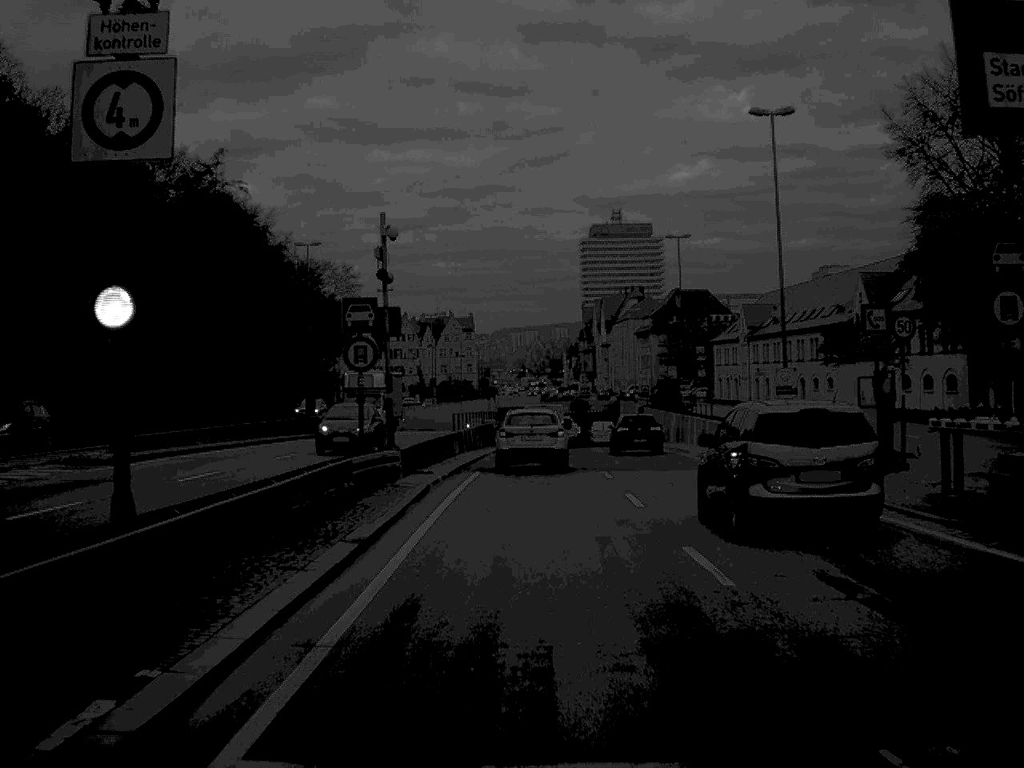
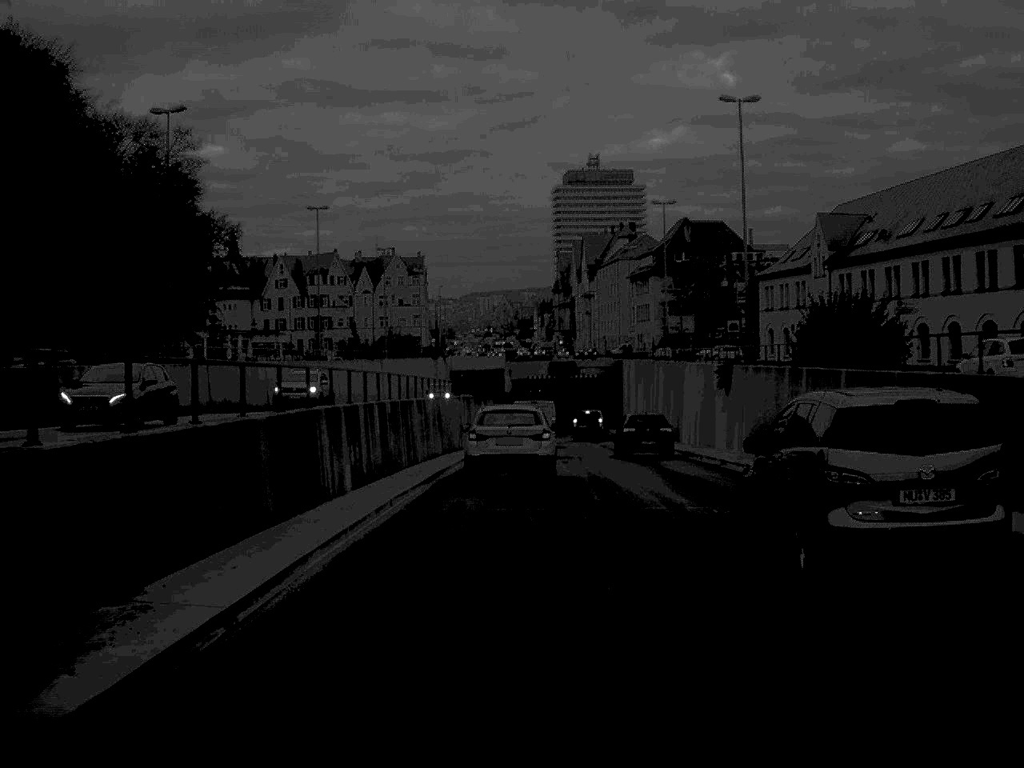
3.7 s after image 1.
(+0.8, +52.5) m; +1°
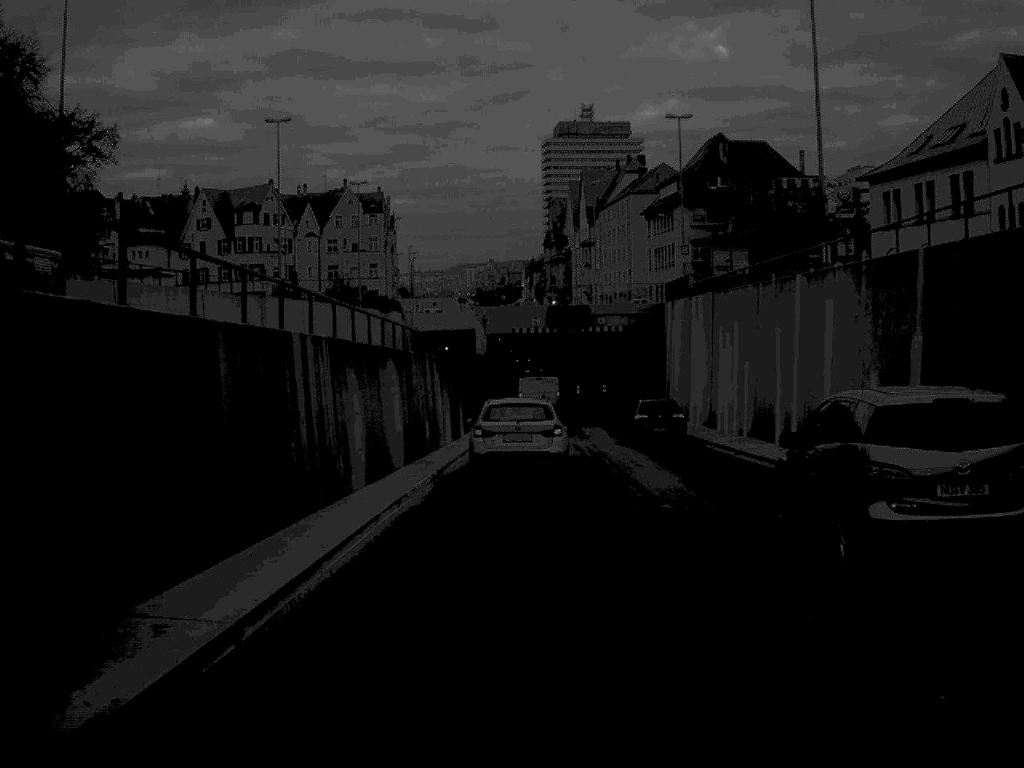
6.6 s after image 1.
(+0.1, +40.4) m; 0°
